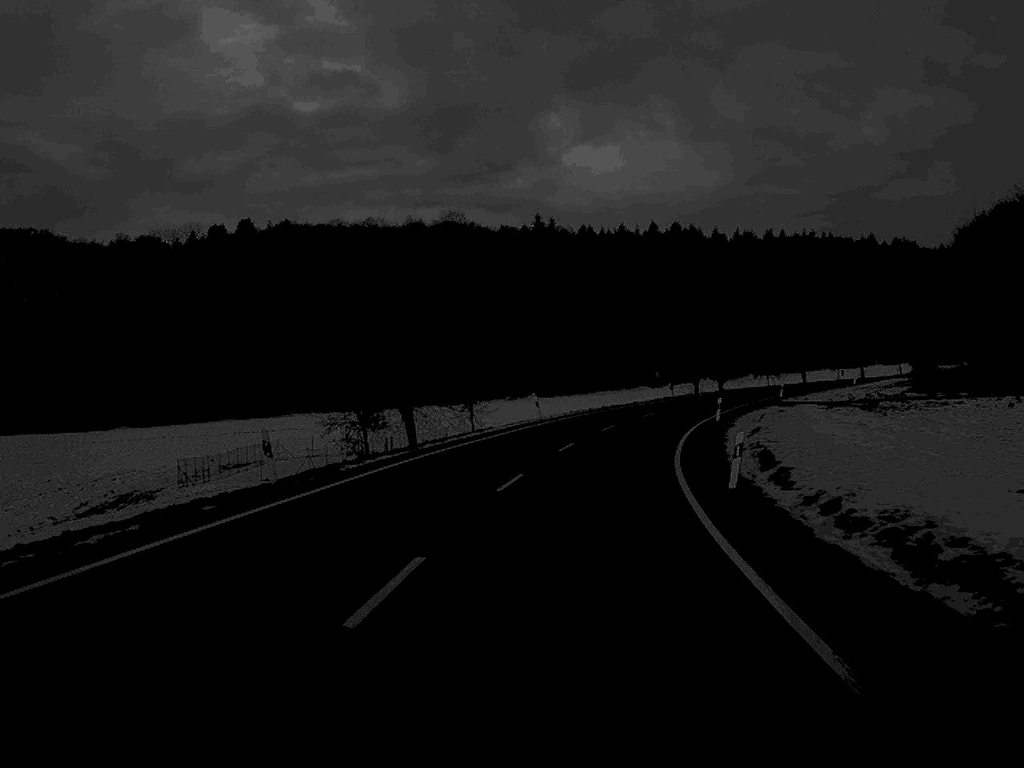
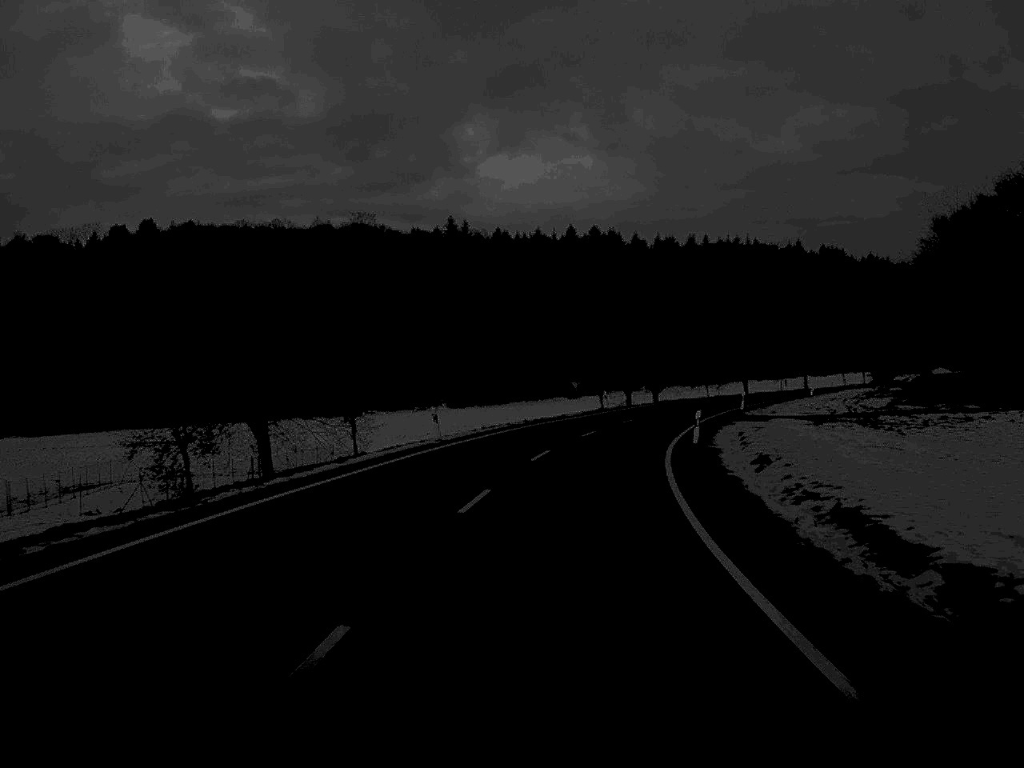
(+0.5, +15.7) m; +4°
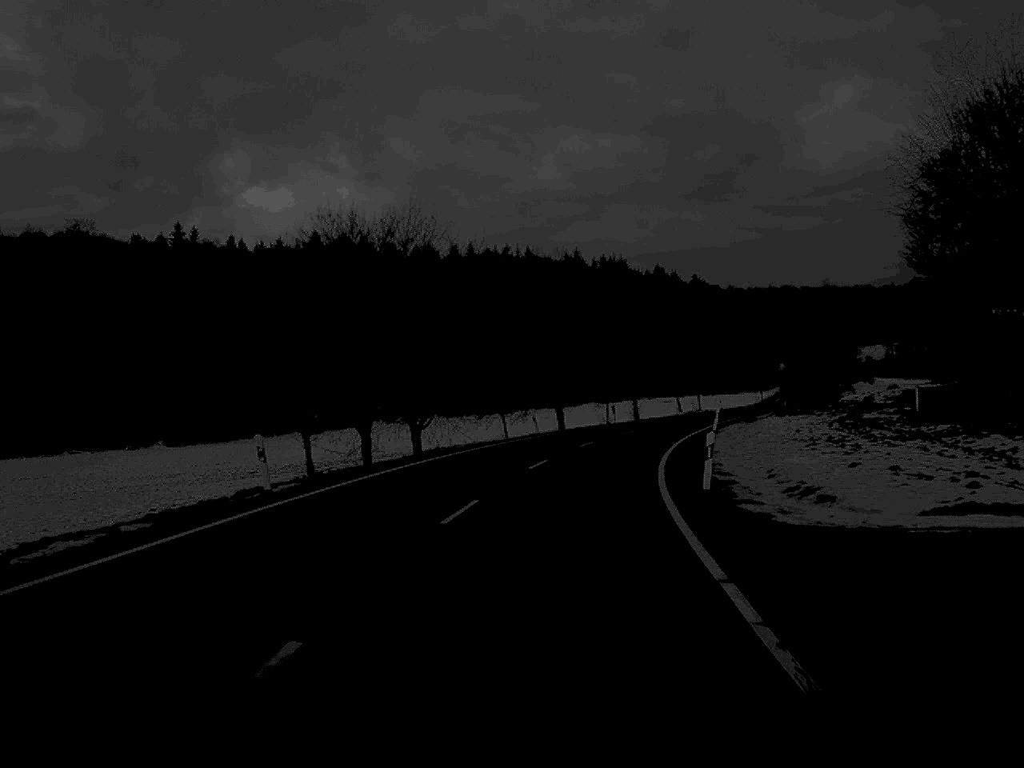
(+4.6, +47.7) m; +11°
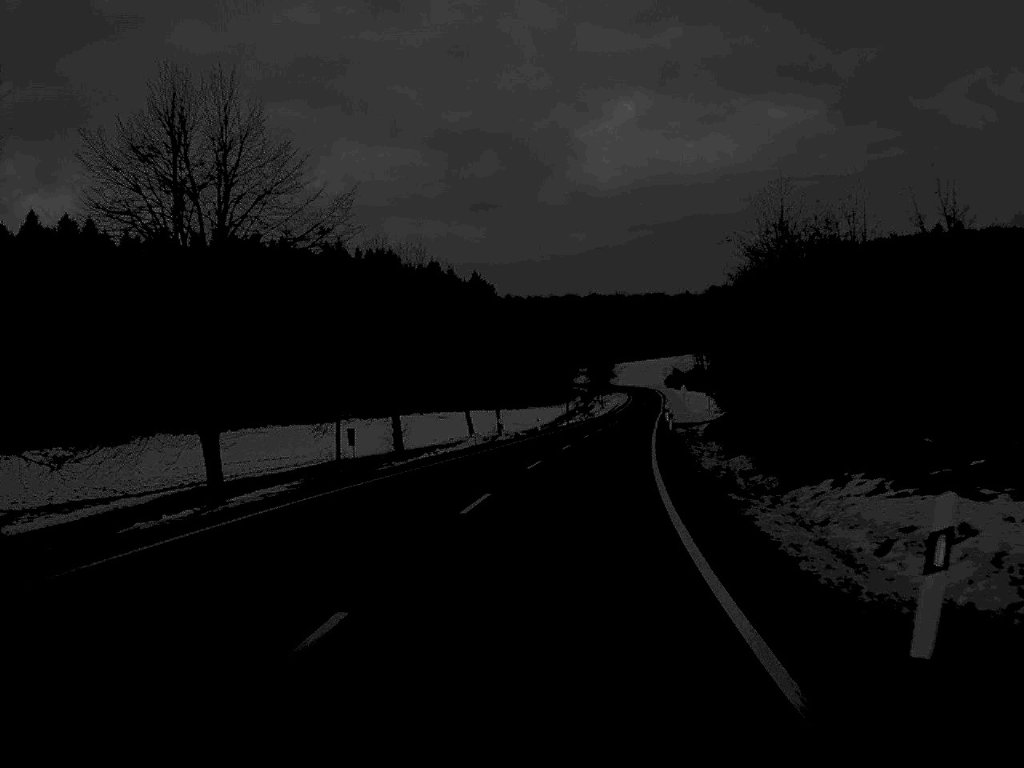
(+4.3, +46.0) m; +10°
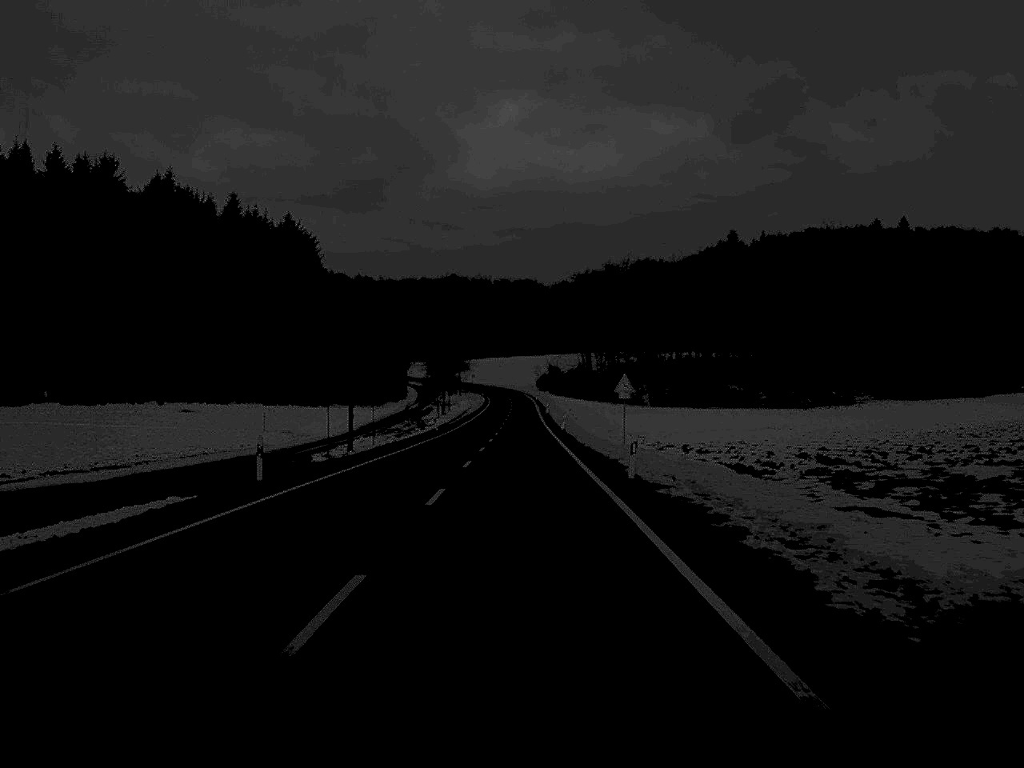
(+6.6, +81.3) m; +6°
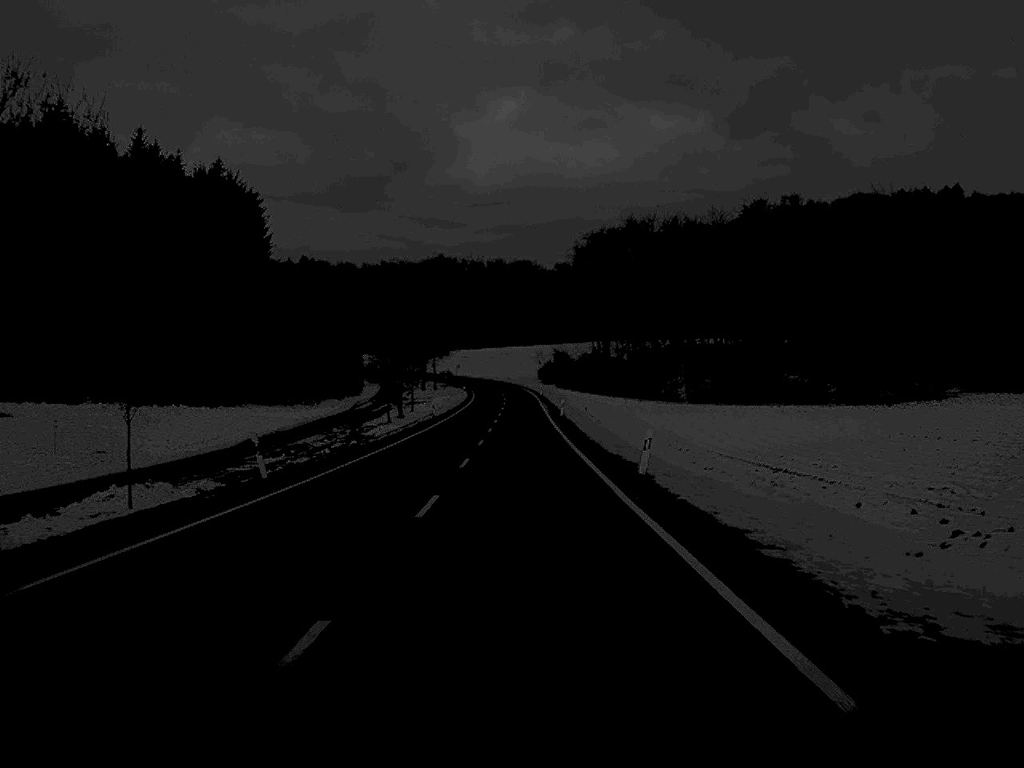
(-0.1, +50.3) m; 0°
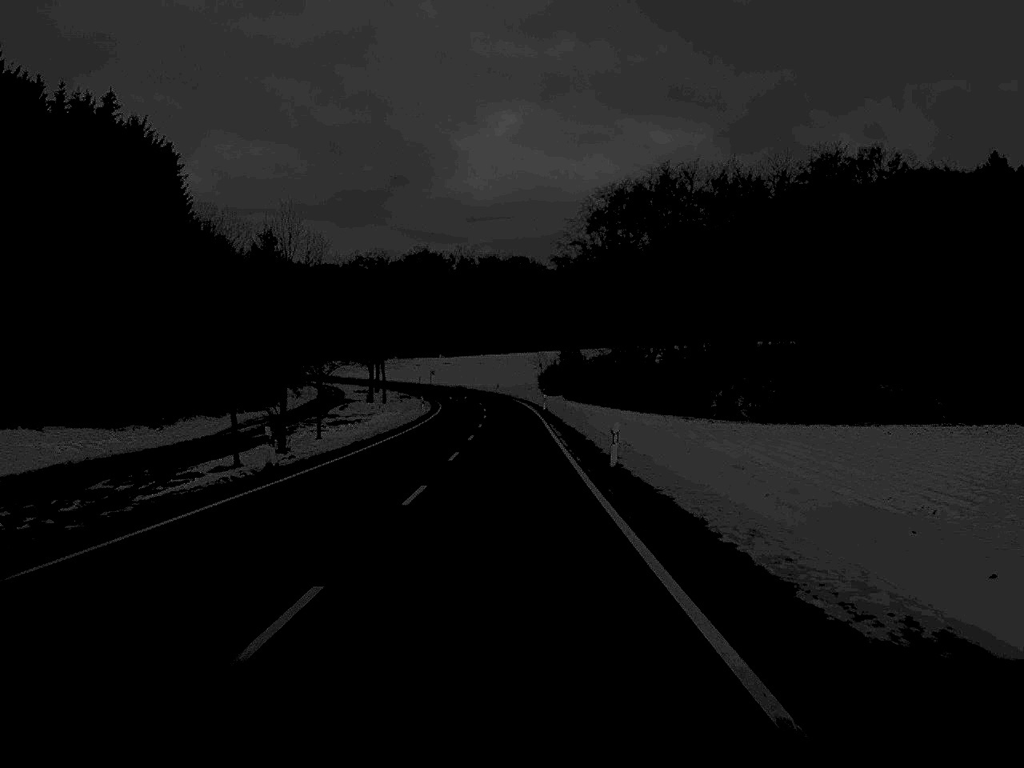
(+0.2, +46.2) m; 0°
